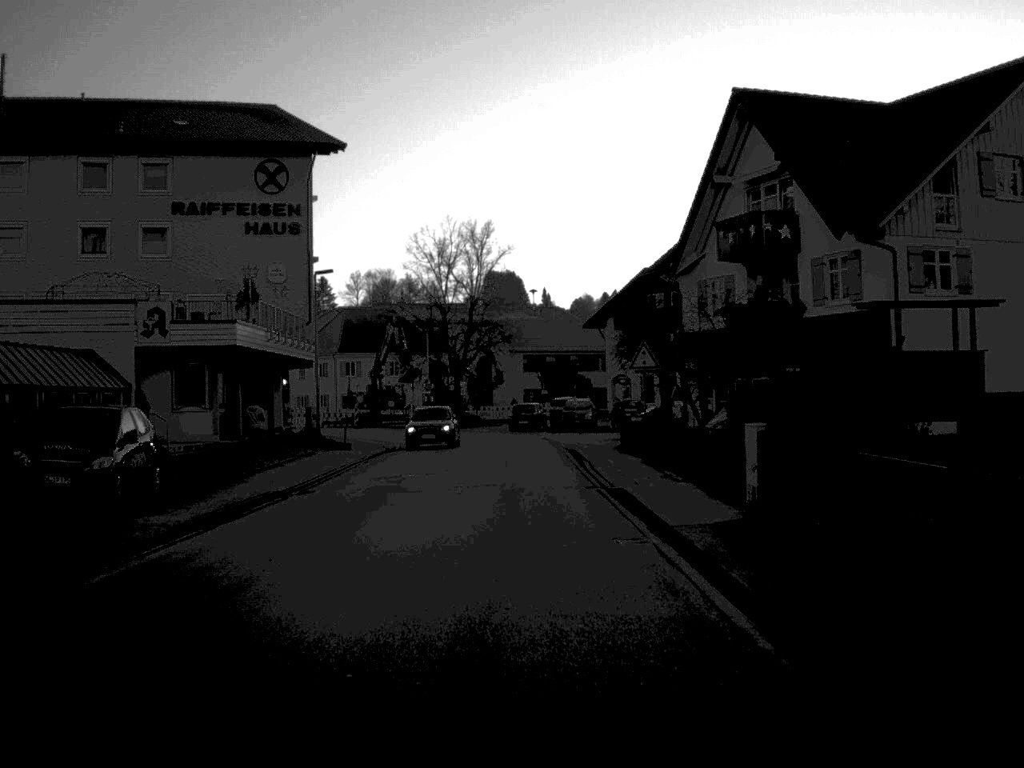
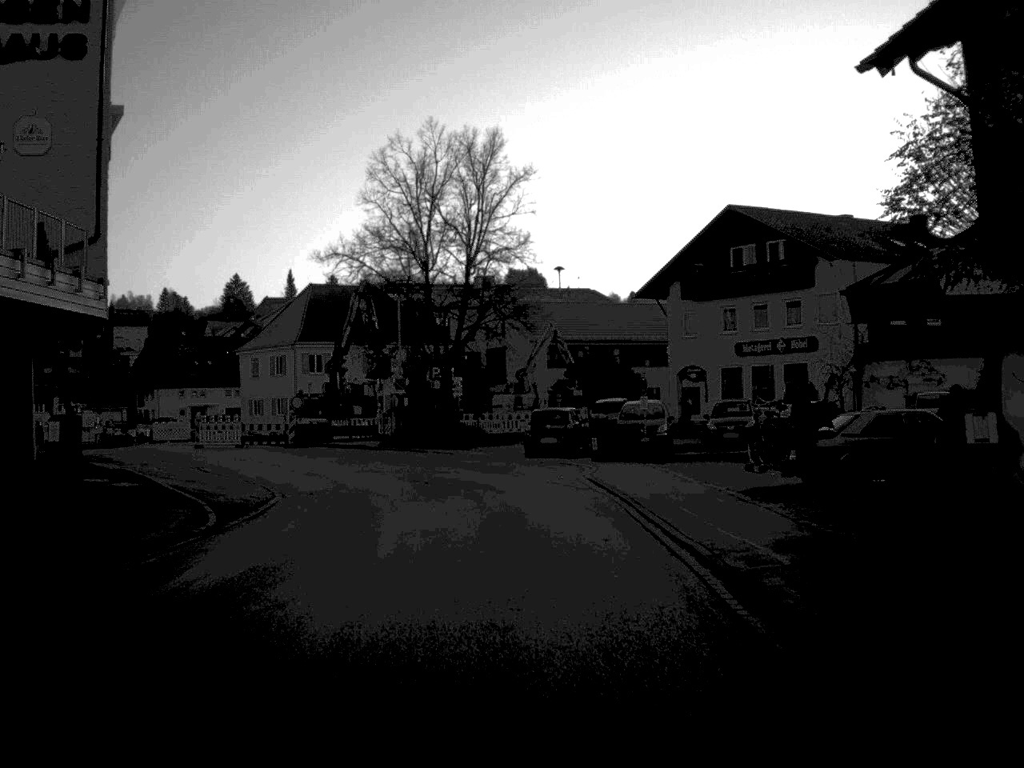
(-0.2, +28.9) m; -1°
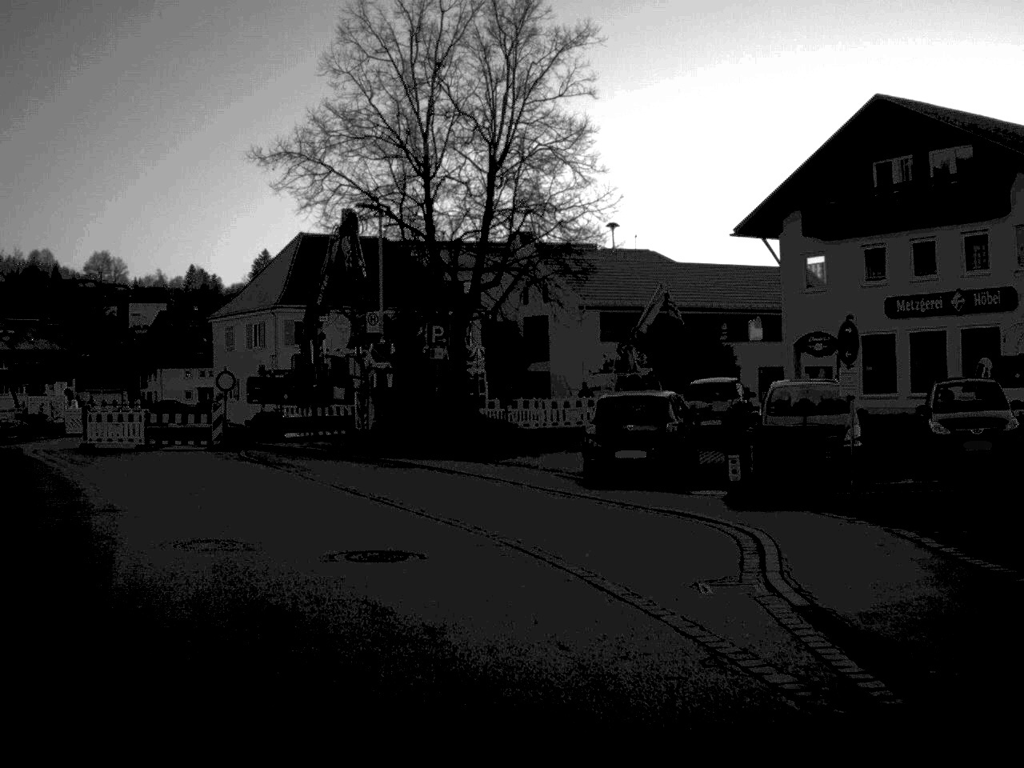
(-0.3, +19.0) m; -2°
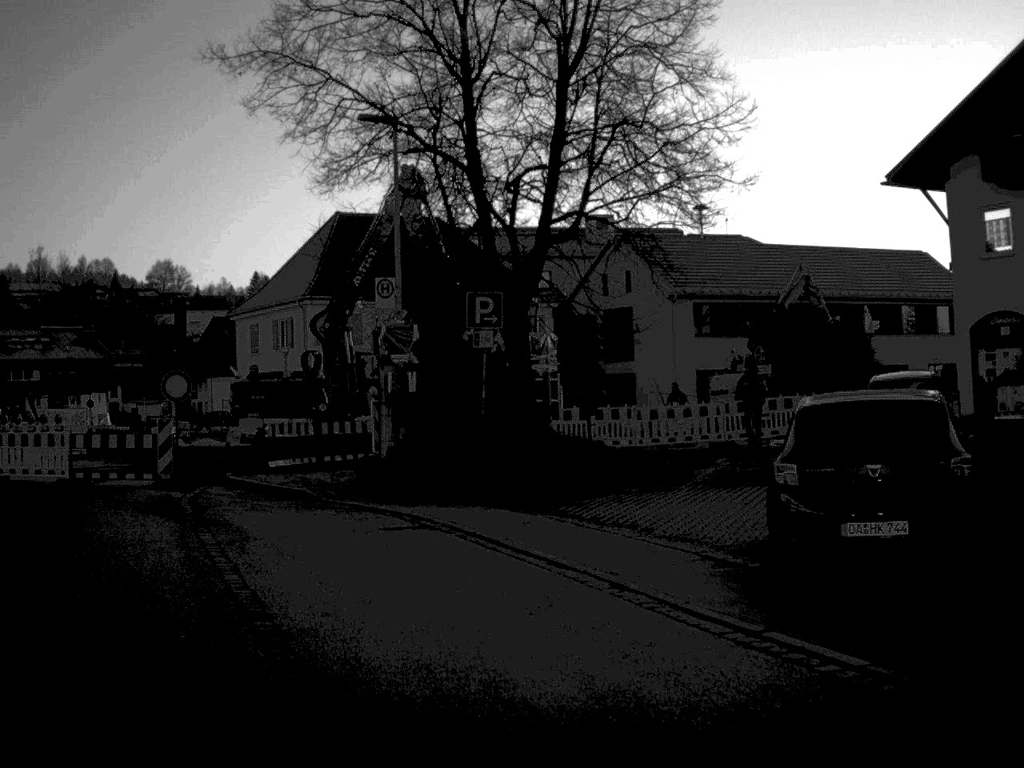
(-0.3, +11.3) m; -3°
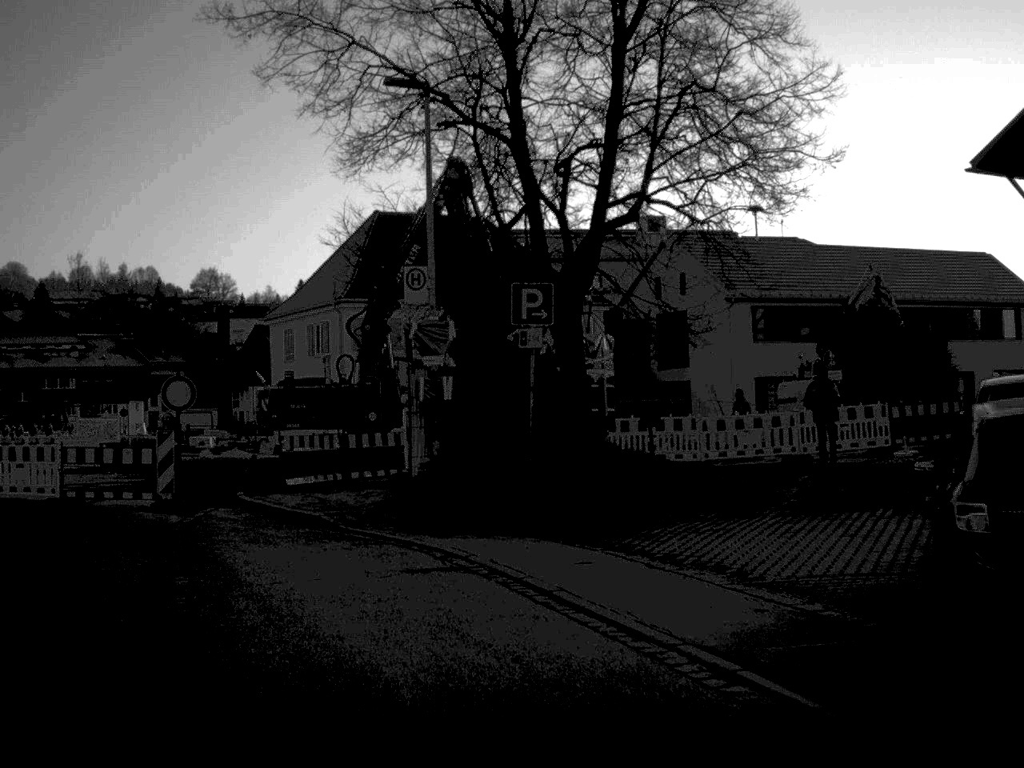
(-0.1, +3.1) m; -2°
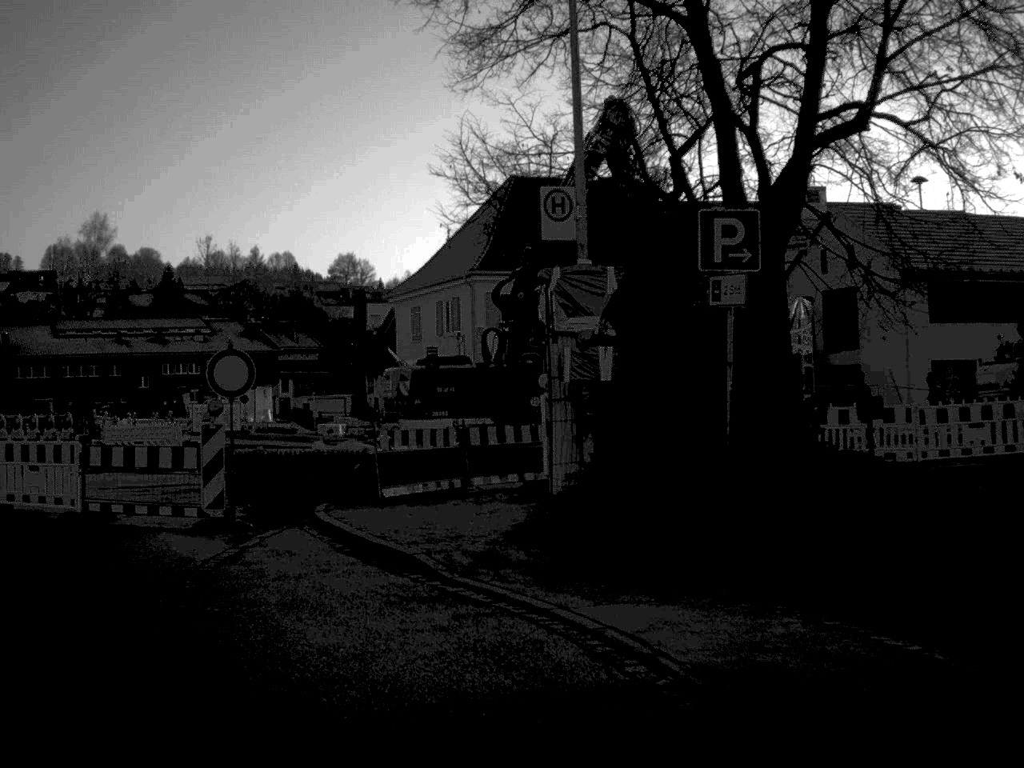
(-0.3, +5.7) m; -6°
